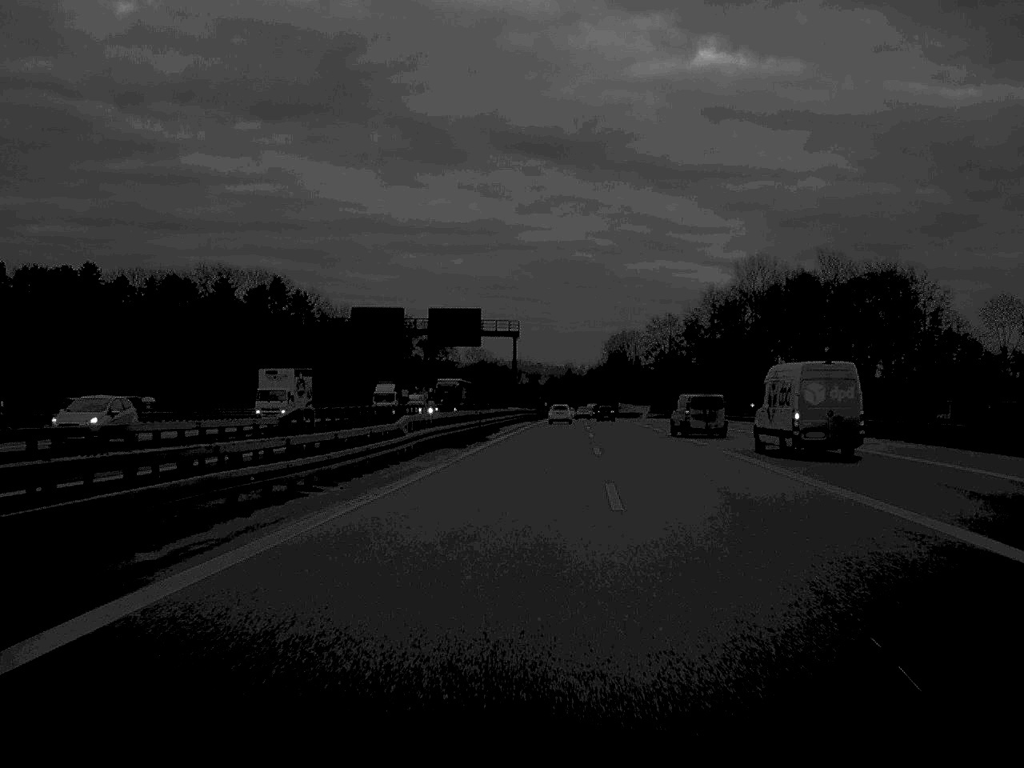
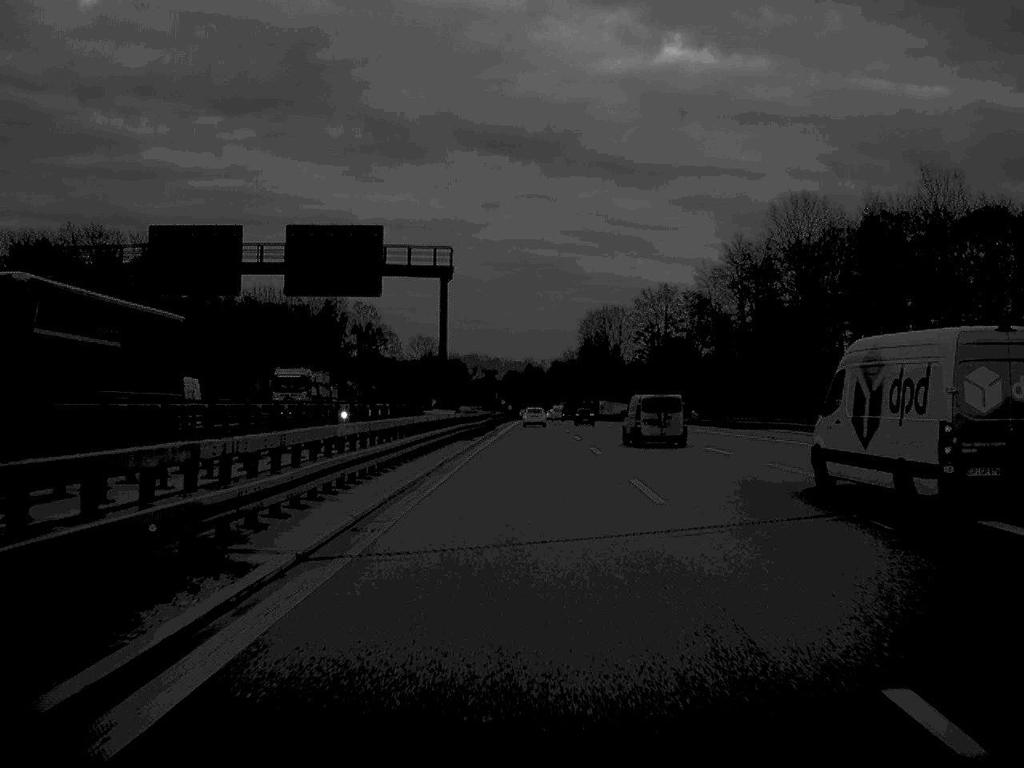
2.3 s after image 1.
(+0.9, +54.8) m; +2°
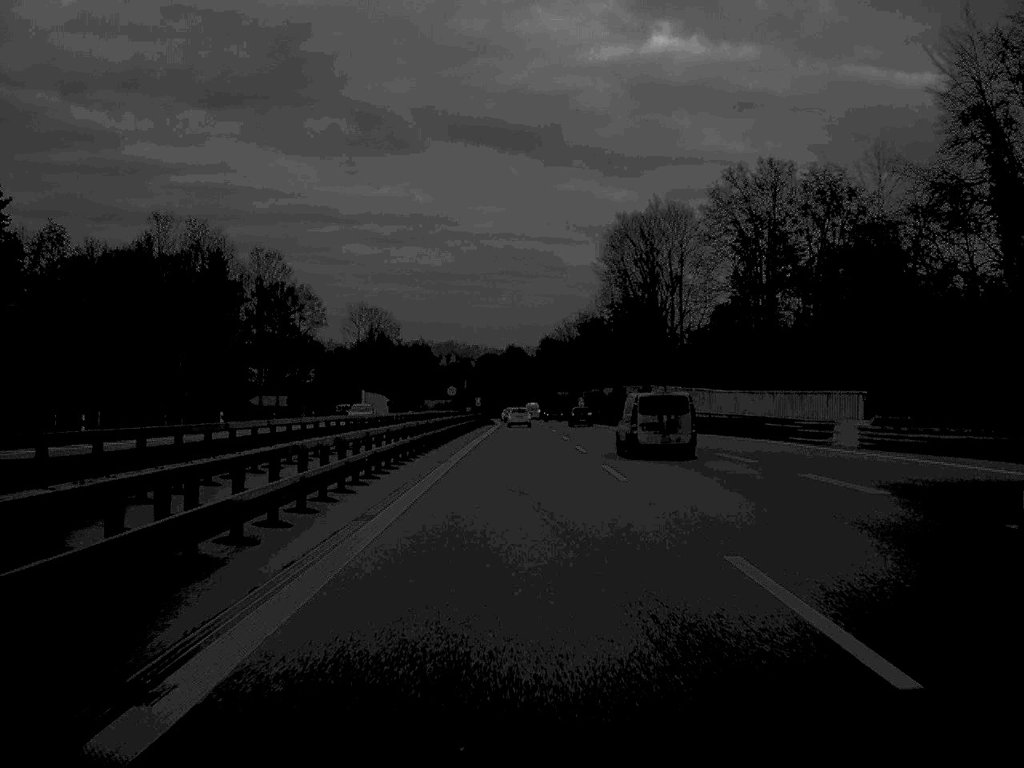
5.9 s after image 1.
(+0.6, +88.4) m; +1°
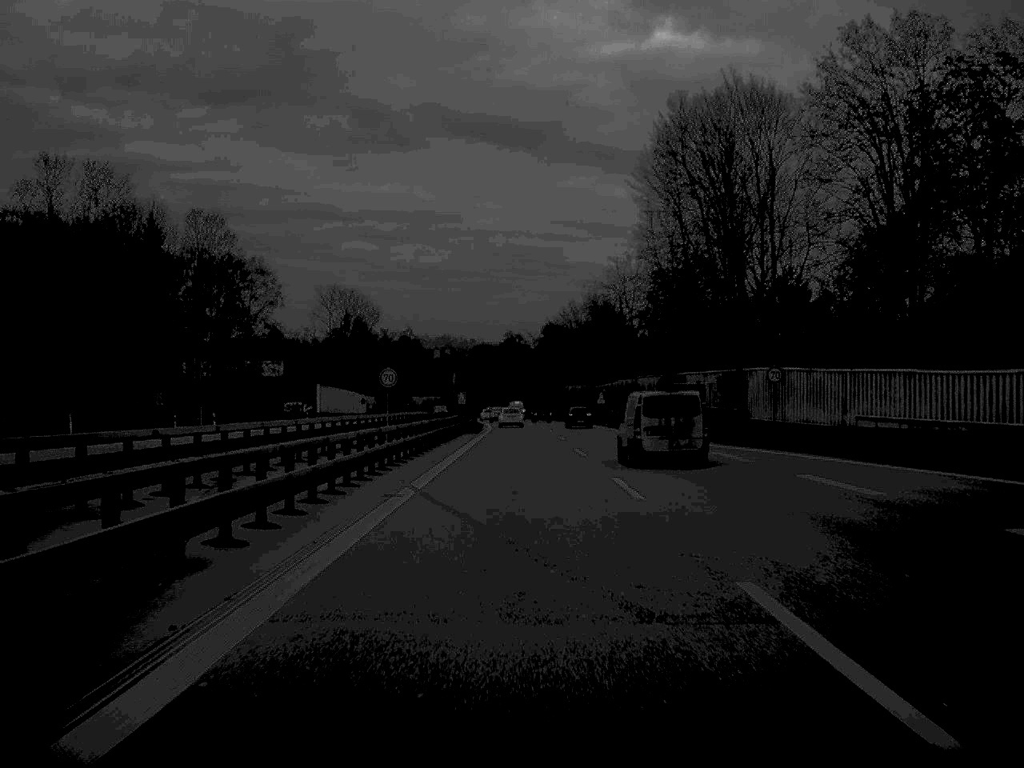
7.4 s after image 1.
(0.0, +35.8) m; 0°
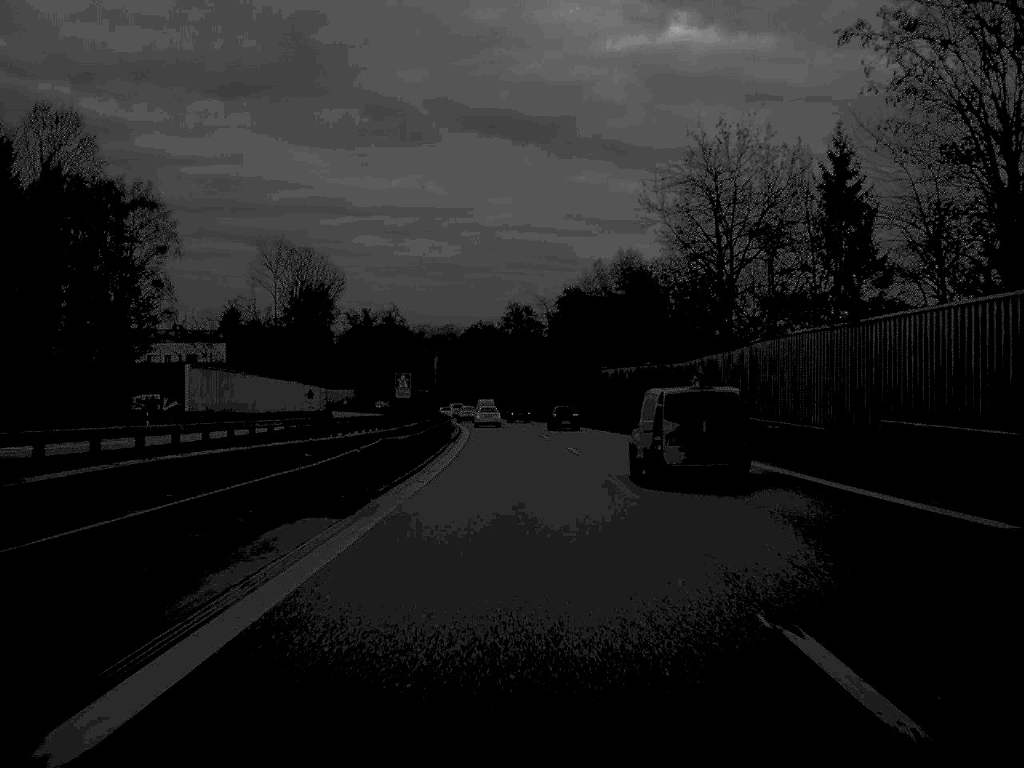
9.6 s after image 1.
(-0.1, +53.5) m; 0°
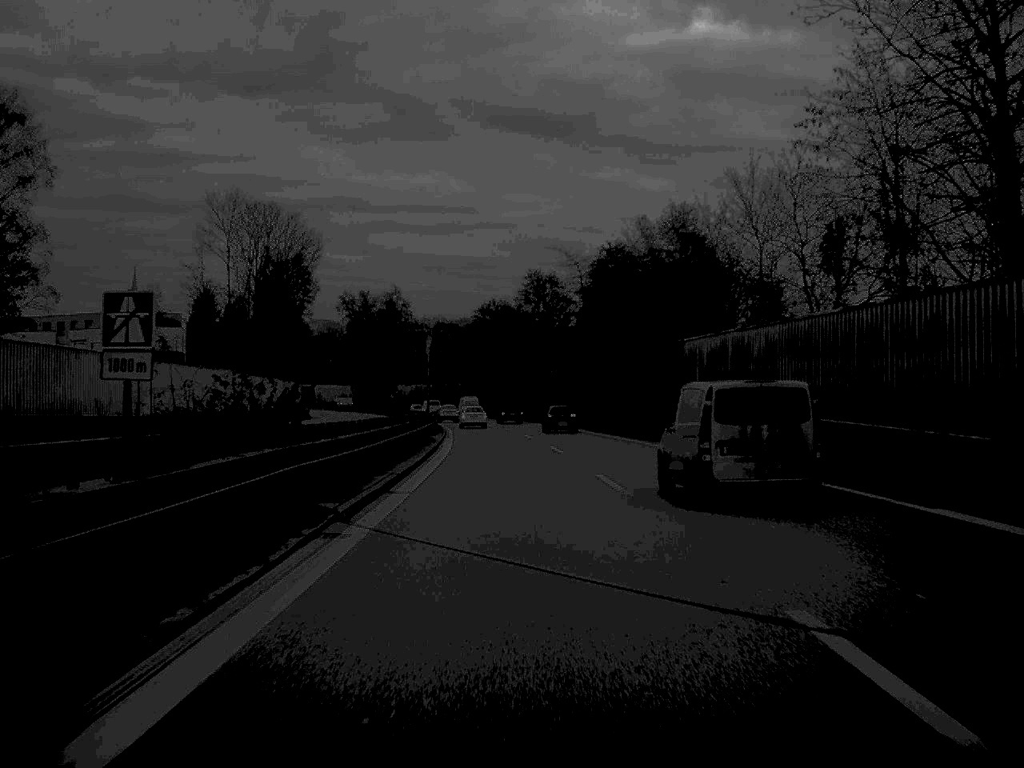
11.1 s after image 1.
(-0.3, +35.3) m; -1°
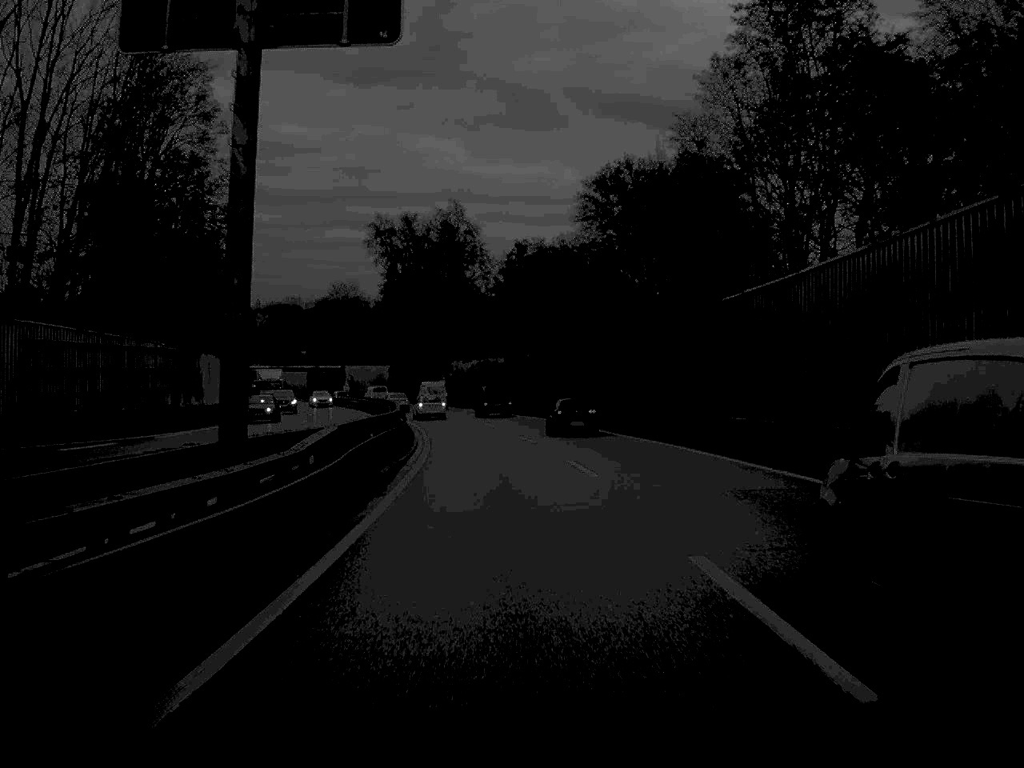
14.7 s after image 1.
(-3.5, +86.1) m; -5°
